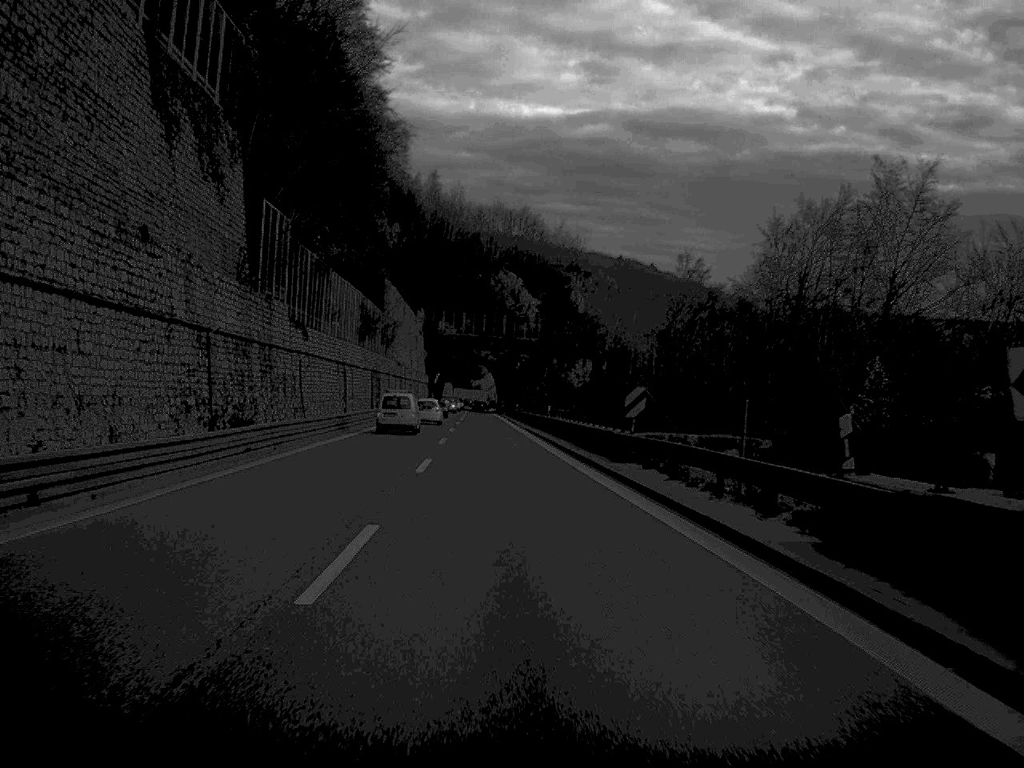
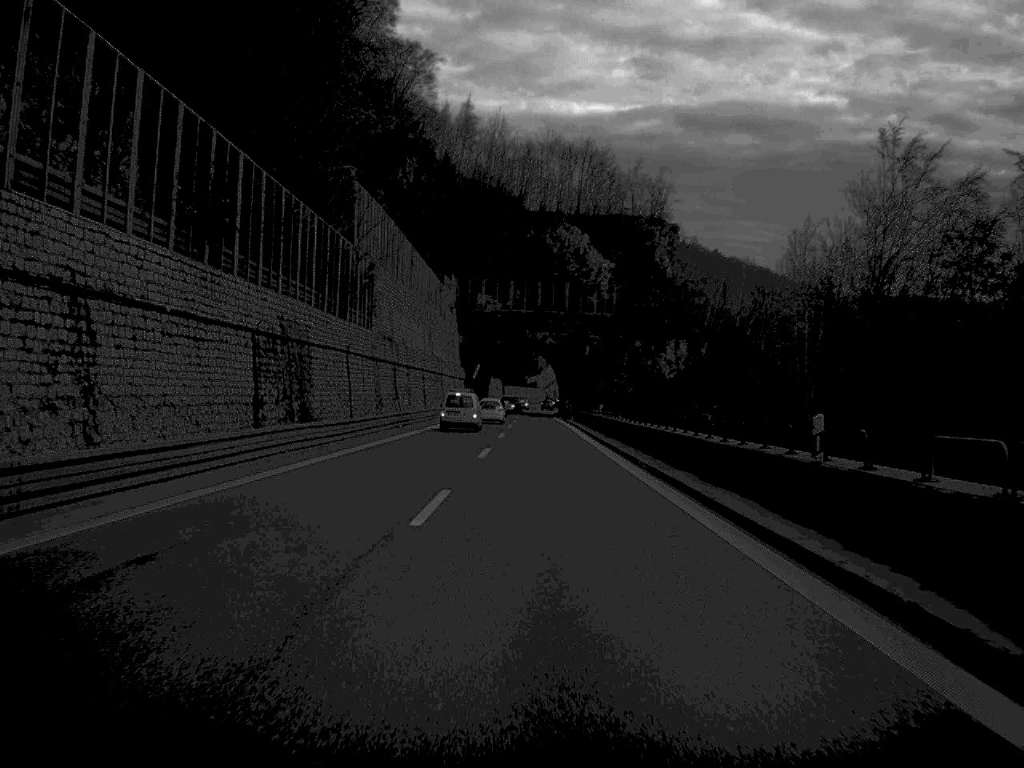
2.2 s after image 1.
(-1.4, +47.6) m; -2°
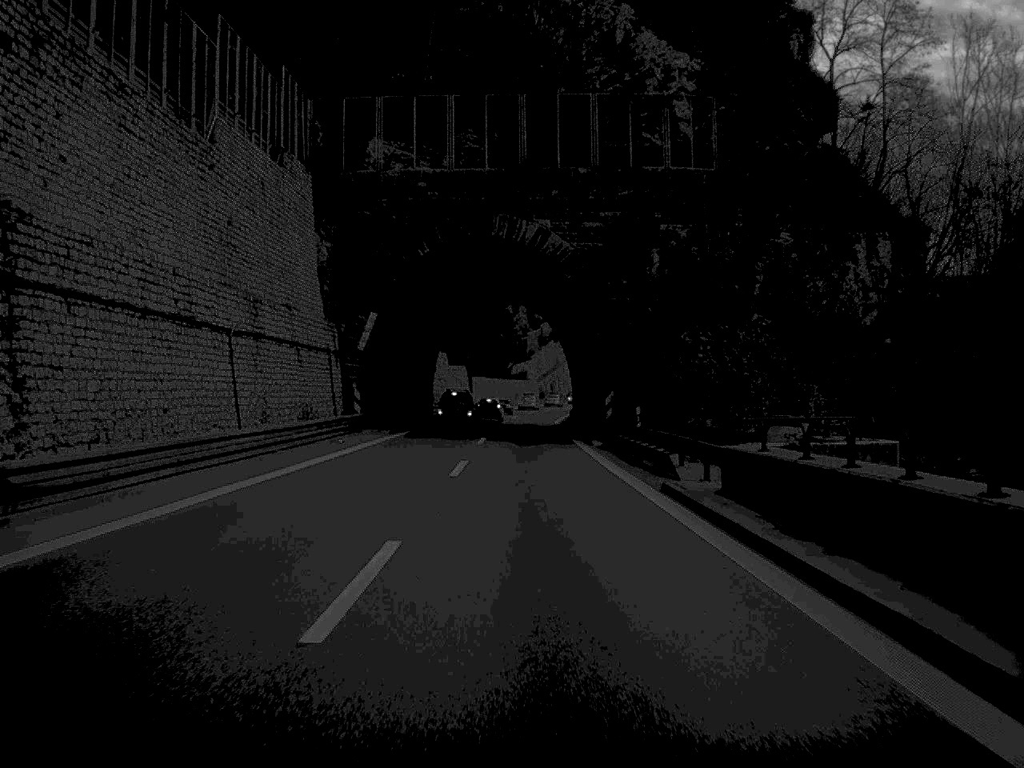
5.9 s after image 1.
(+0.6, +79.1) m; +1°
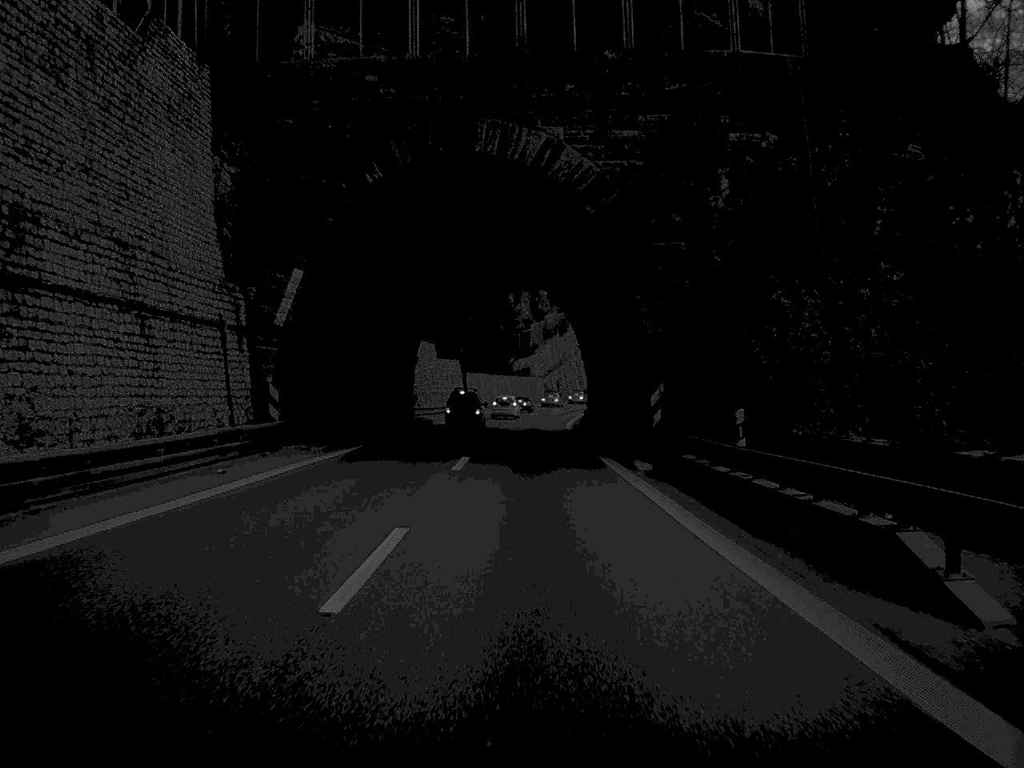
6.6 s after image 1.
(0.0, +16.5) m; 0°
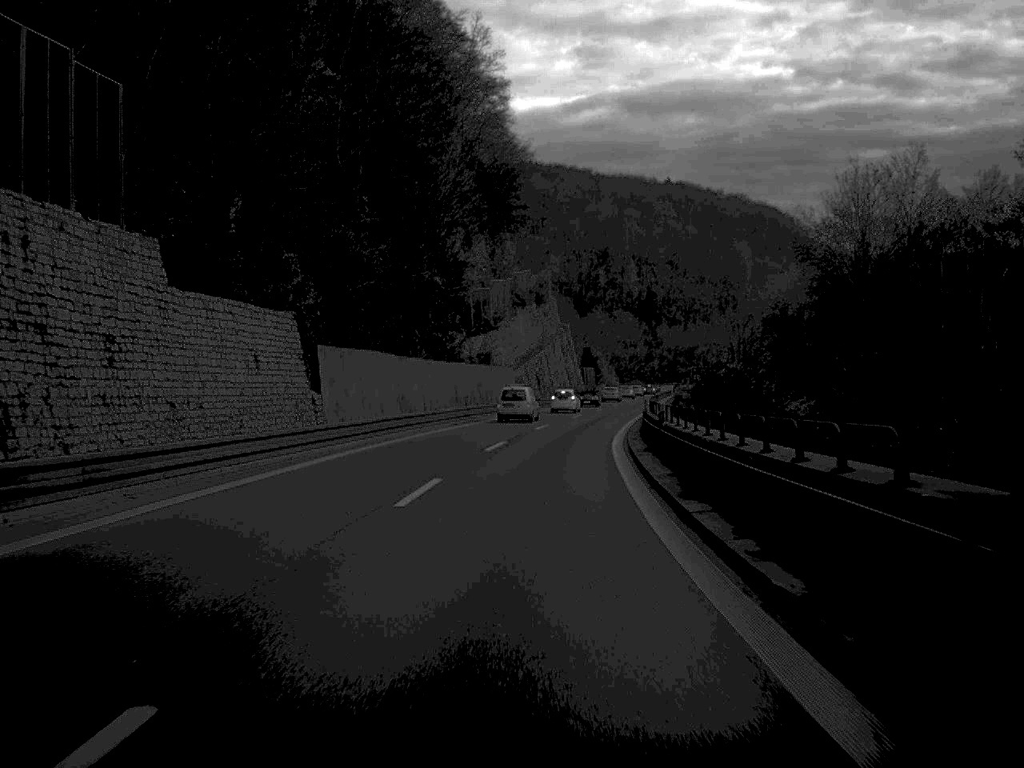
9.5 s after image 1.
(+0.7, +62.3) m; +1°
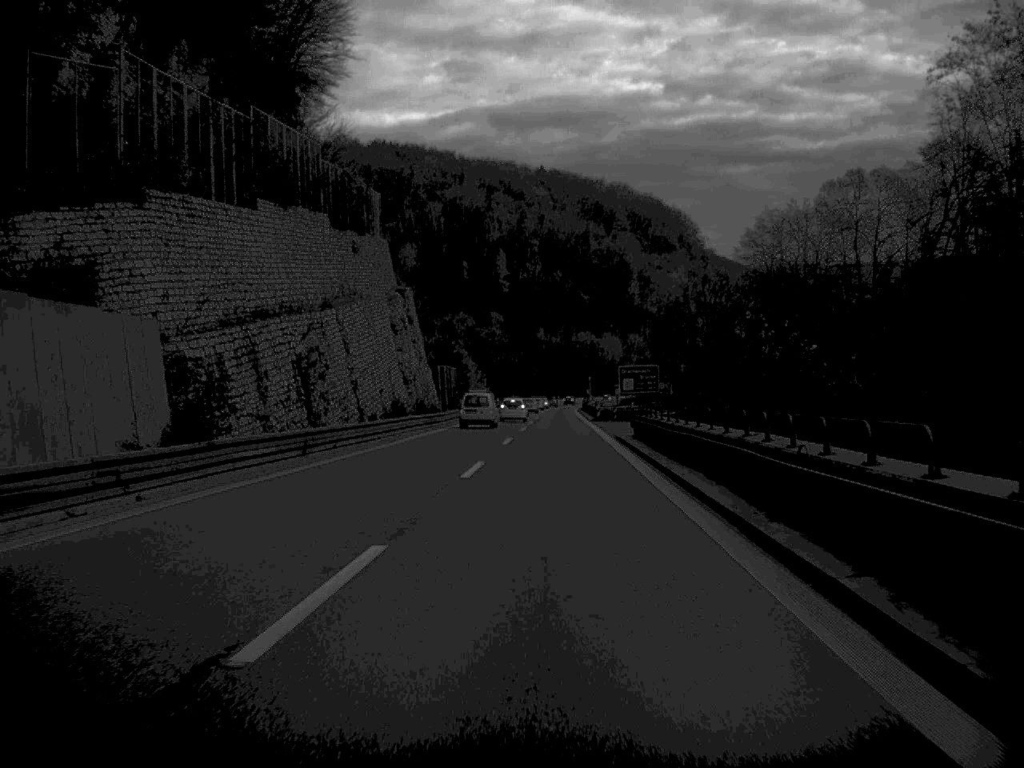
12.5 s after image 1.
(+3.3, +63.7) m; +6°
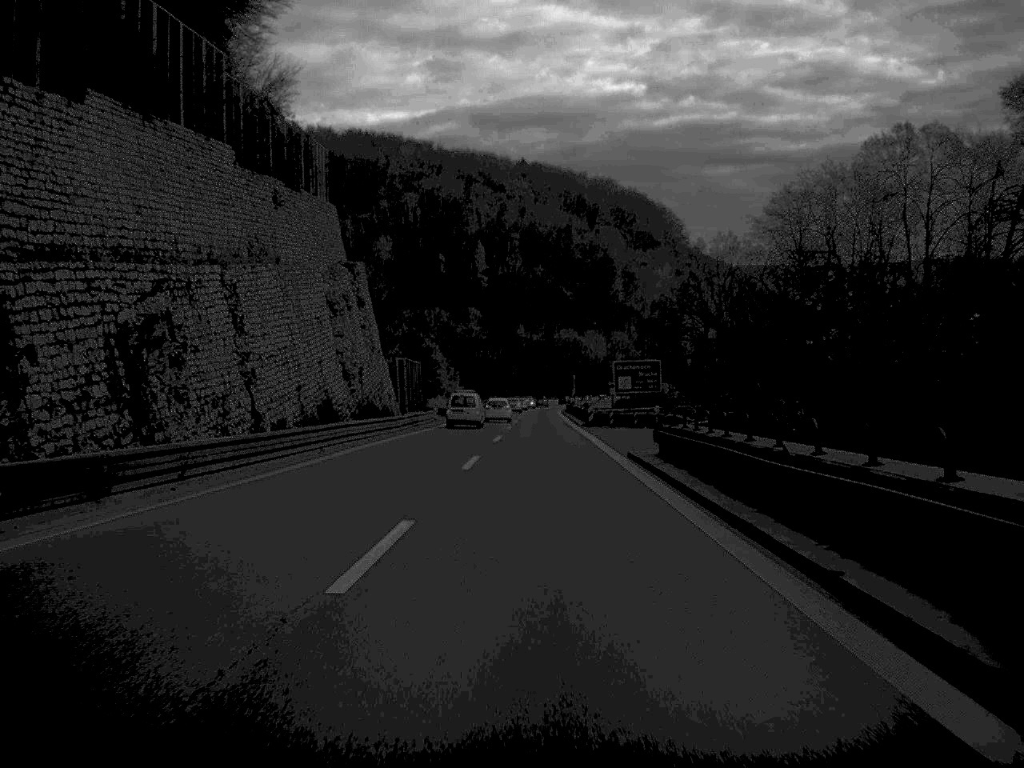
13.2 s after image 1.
(+0.1, +15.0) m; +1°
